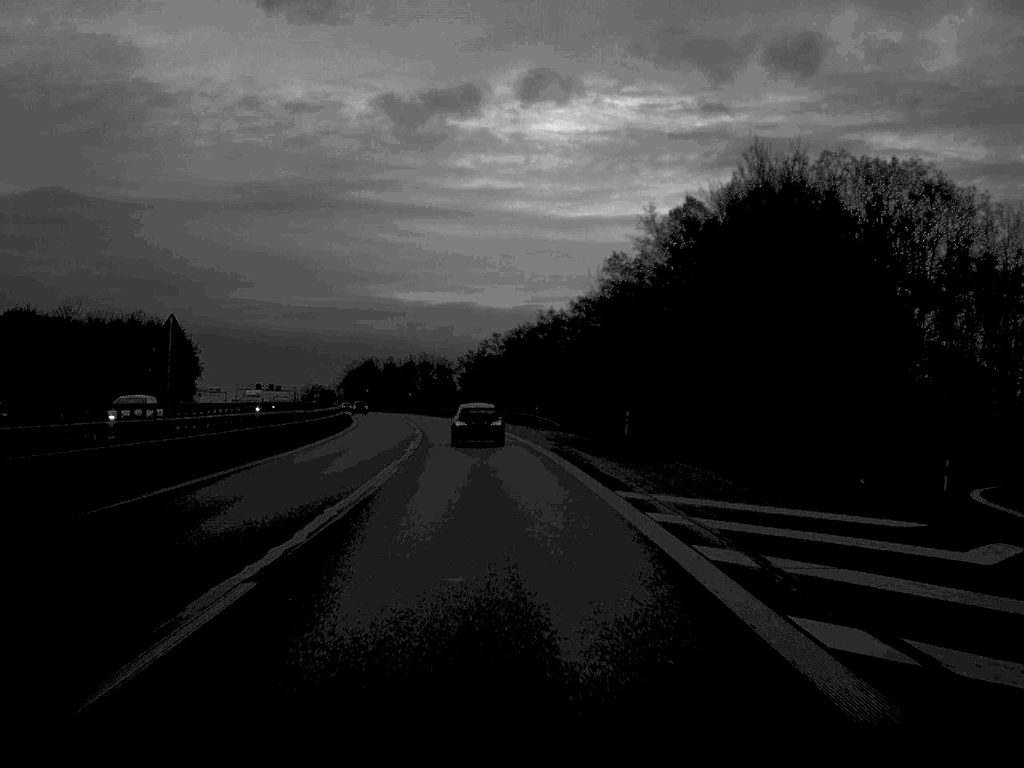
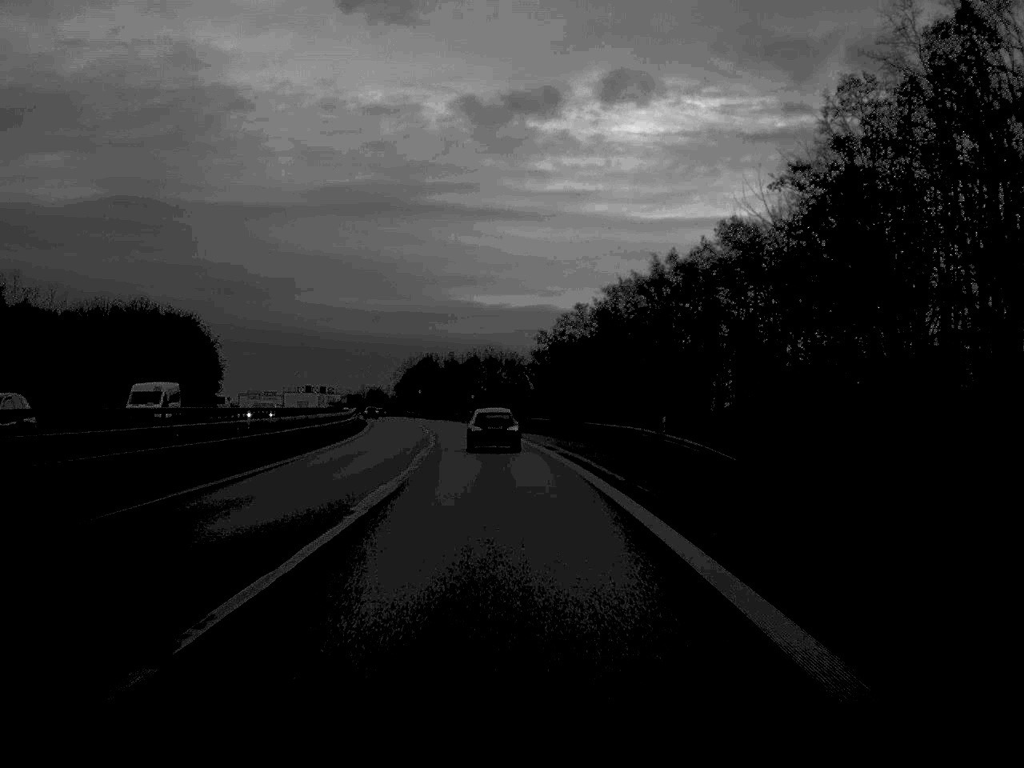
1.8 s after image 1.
(-1.2, +40.1) m; -3°
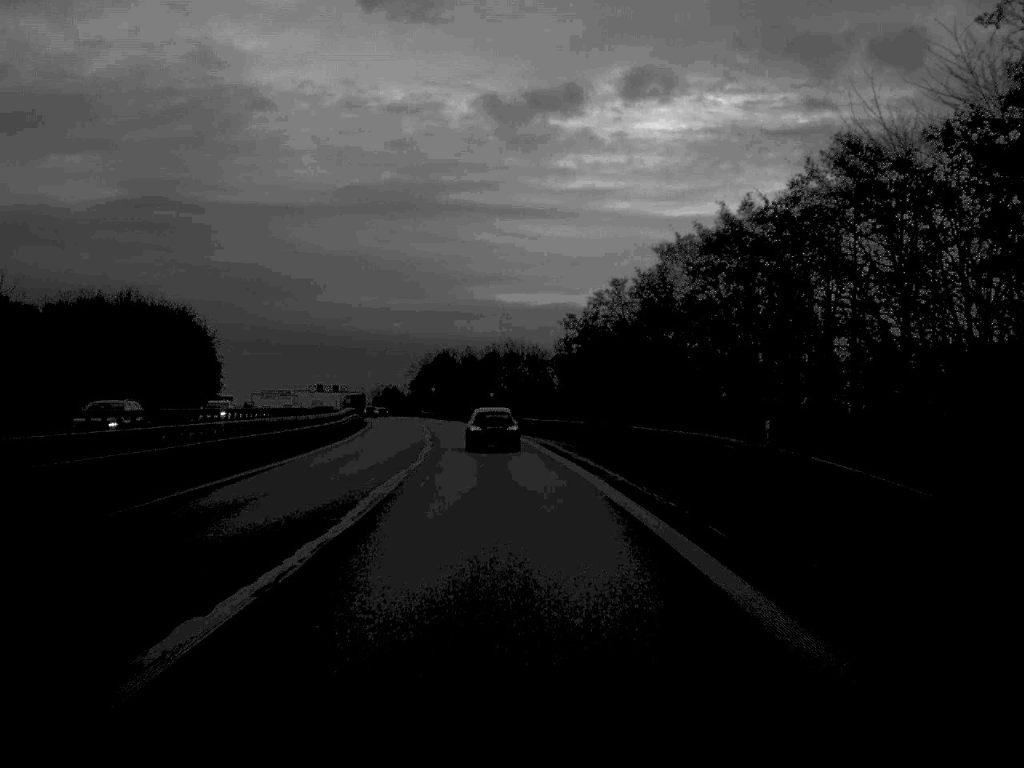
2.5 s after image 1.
(-0.1, +15.4) m; -1°
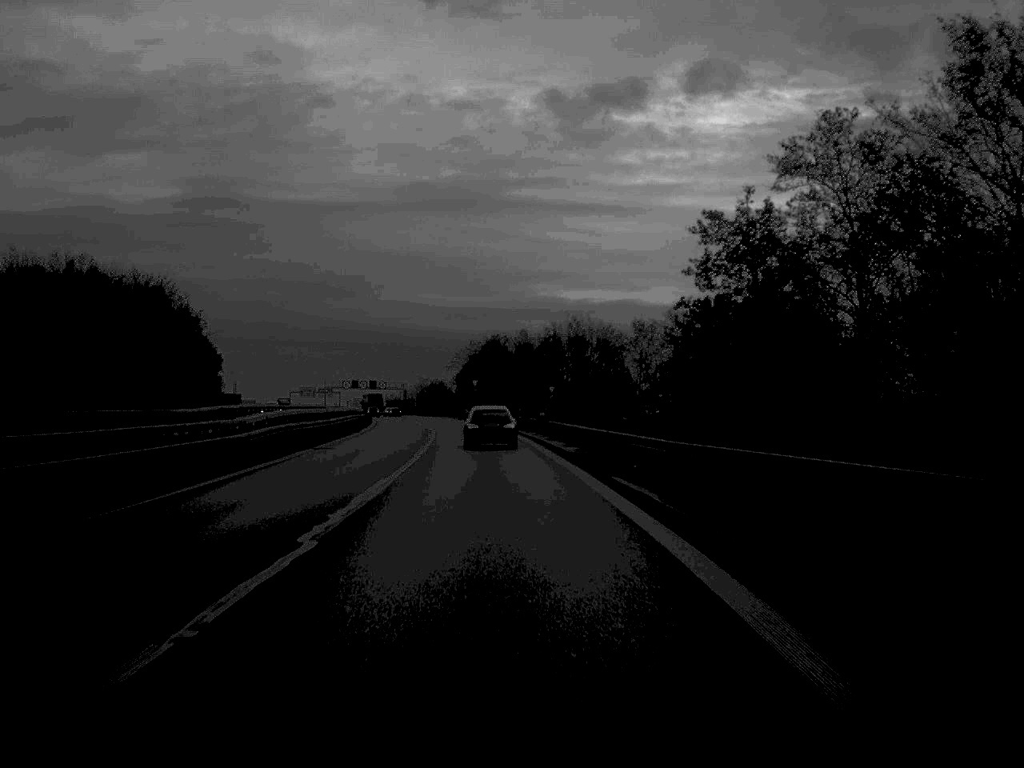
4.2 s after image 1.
(-0.9, +38.9) m; -3°
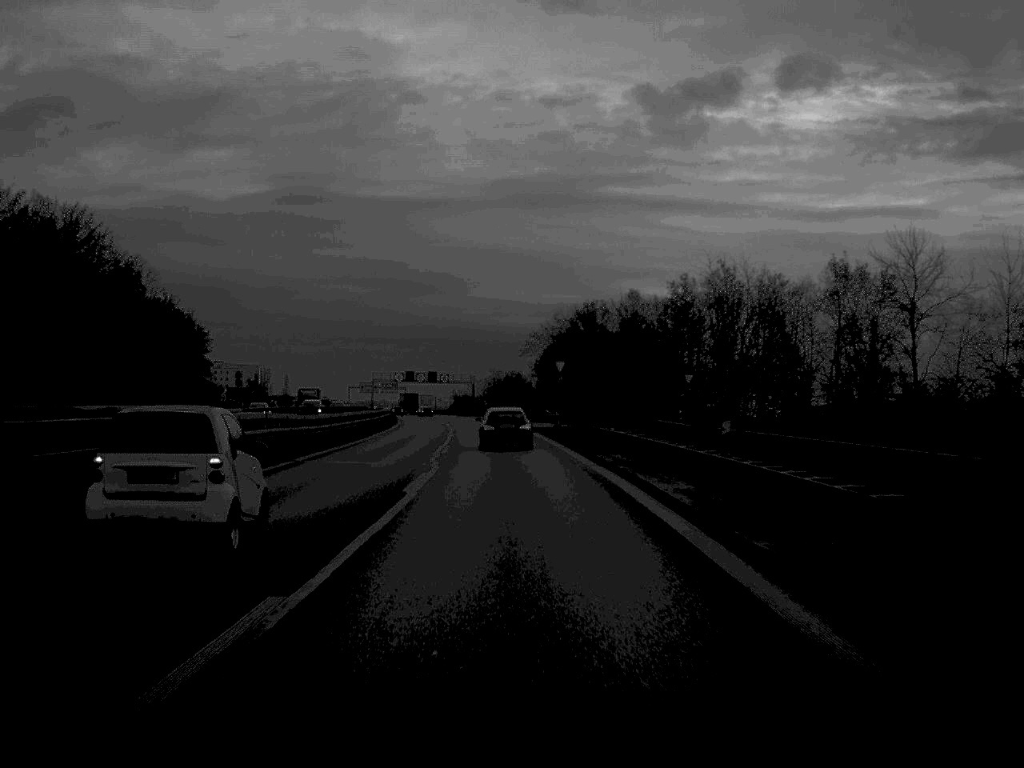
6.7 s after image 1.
(-1.9, +52.8) m; -4°
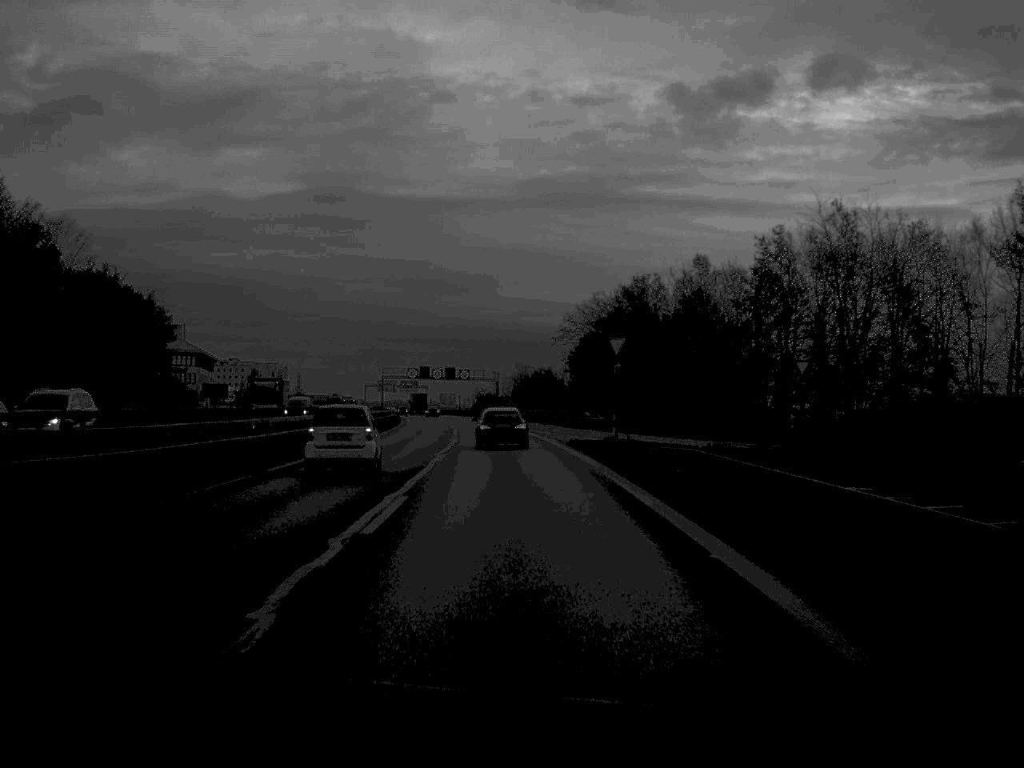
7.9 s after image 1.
(-0.3, +25.2) m; -1°
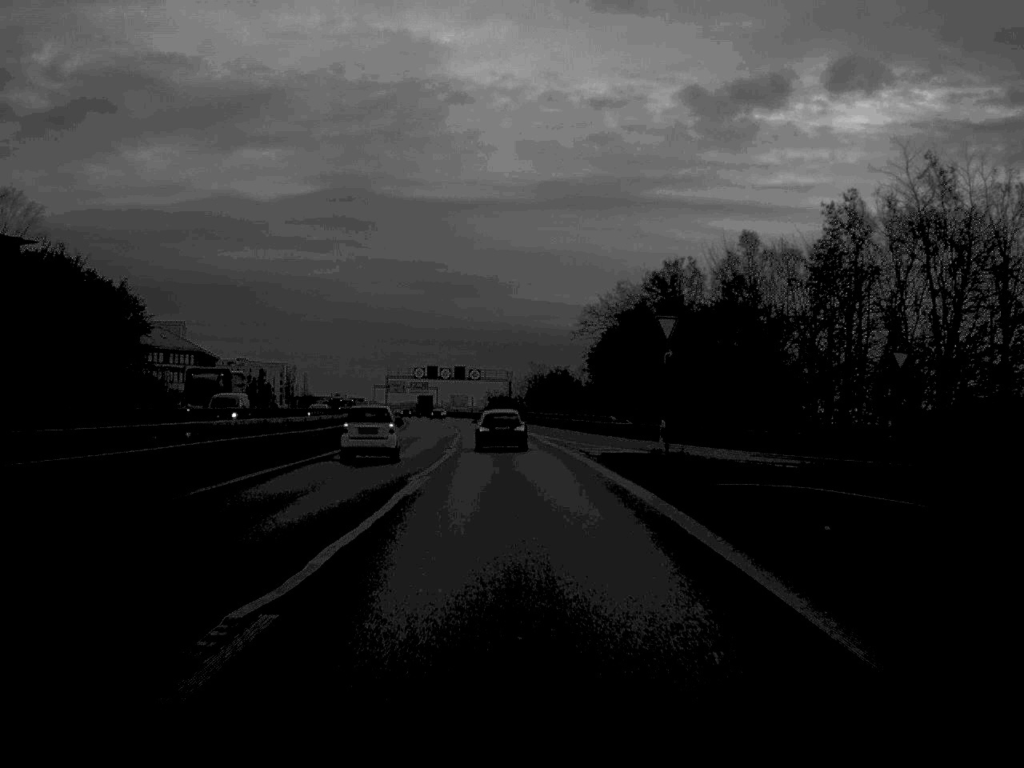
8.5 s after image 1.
(-0.1, +12.3) m; -1°
